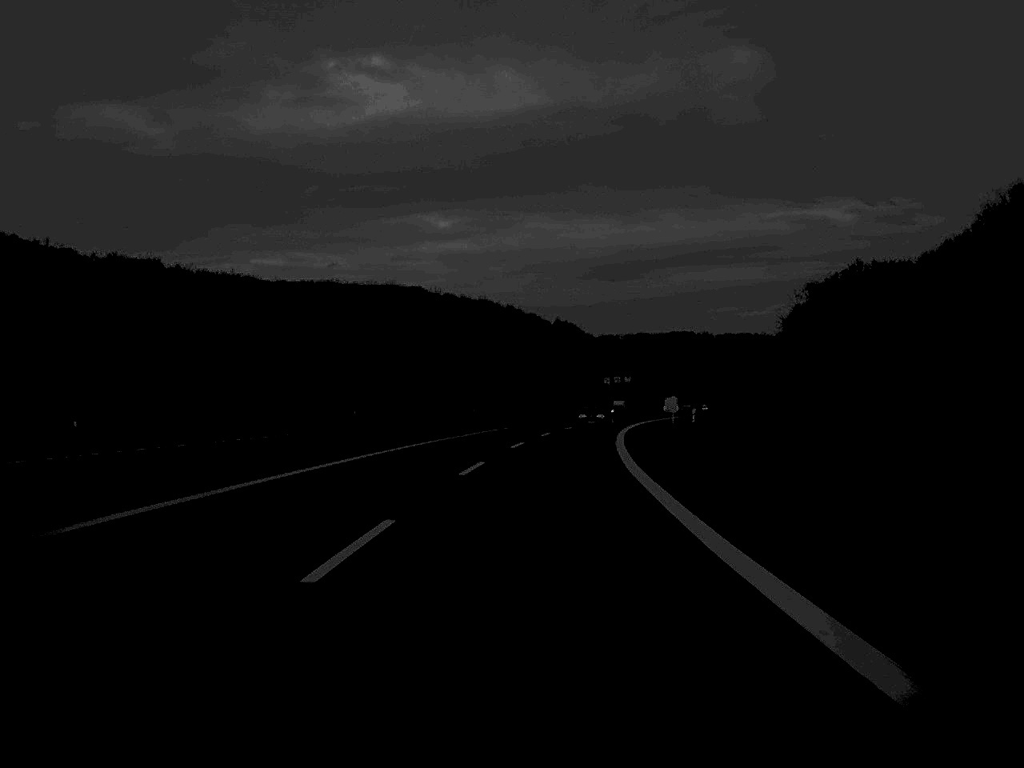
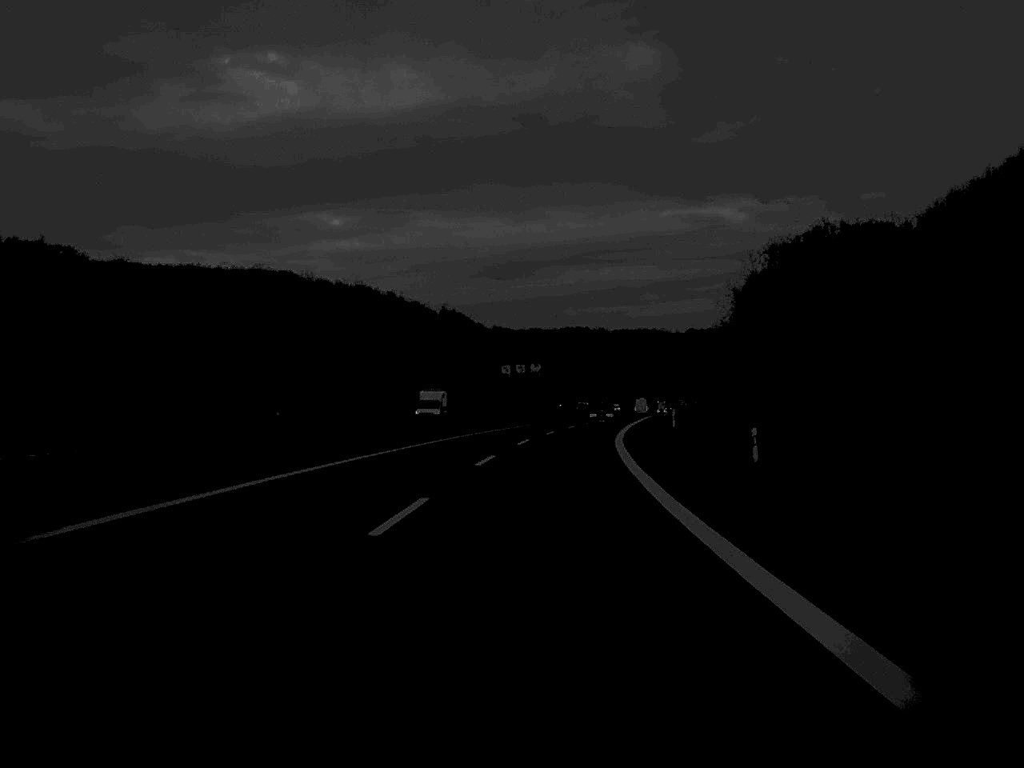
(+2.9, +66.4) m; +5°
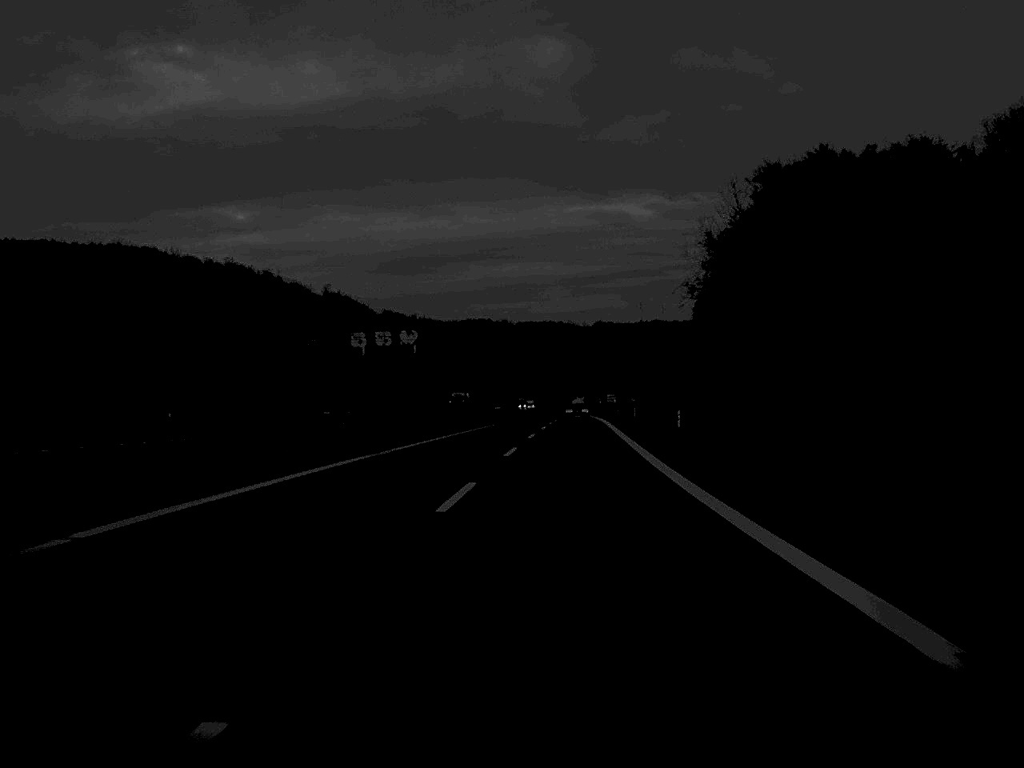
(+2.6, +67.6) m; +4°
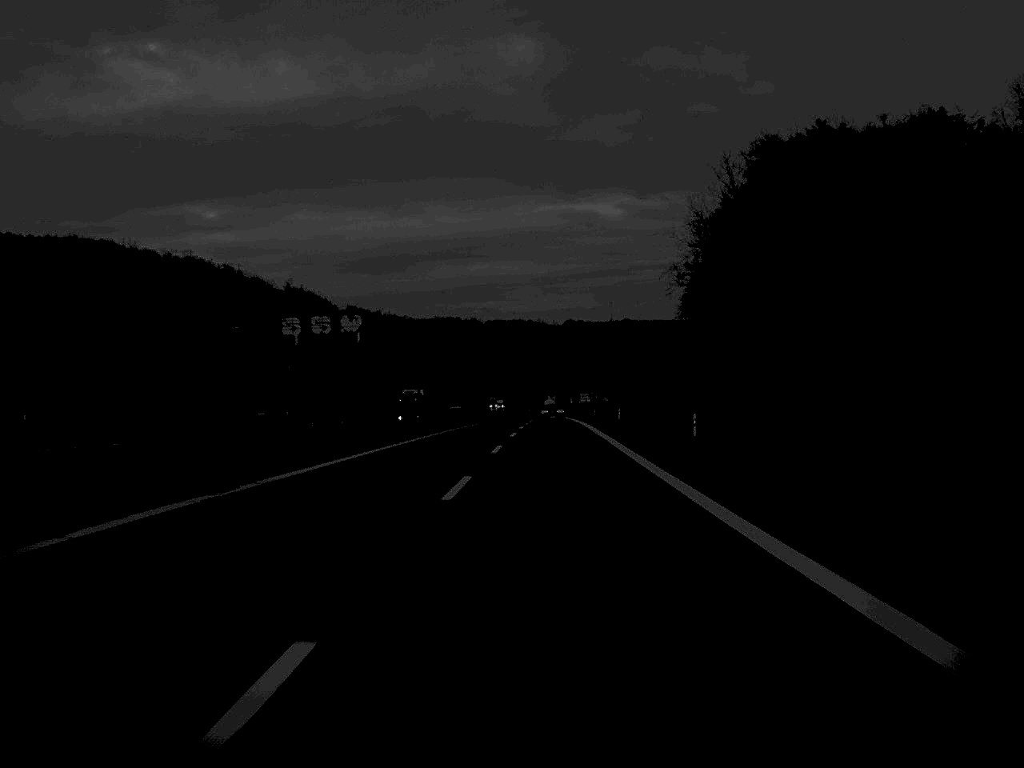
(+0.2, +15.8) m; +1°
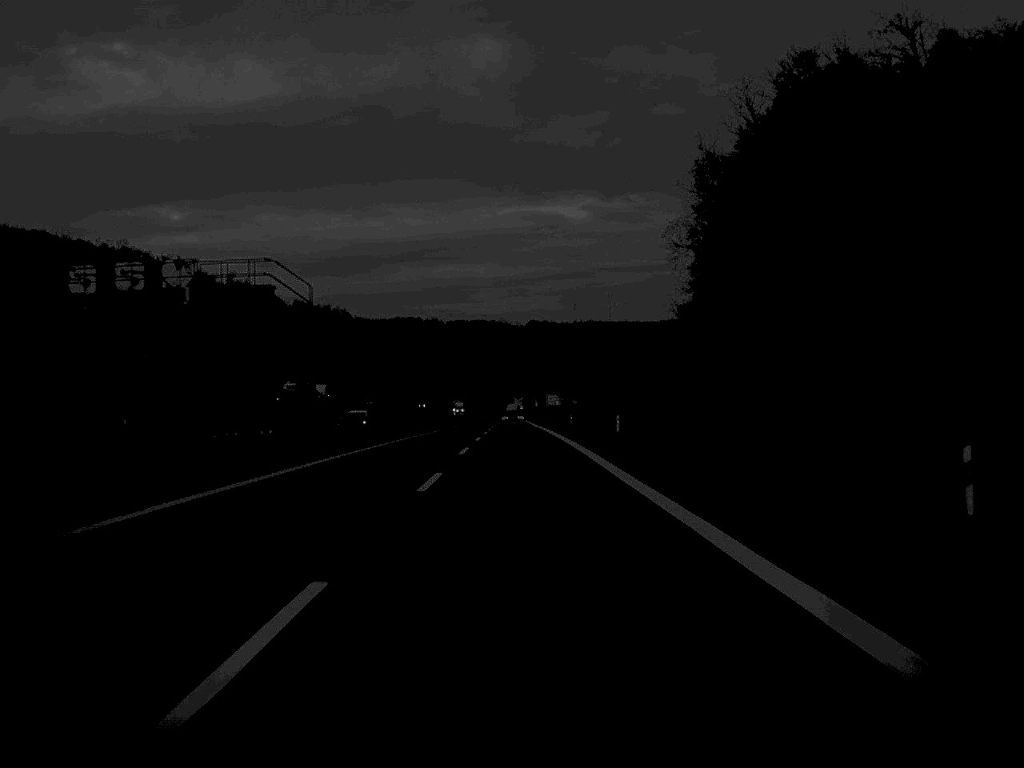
(+0.6, +32.3) m; +2°
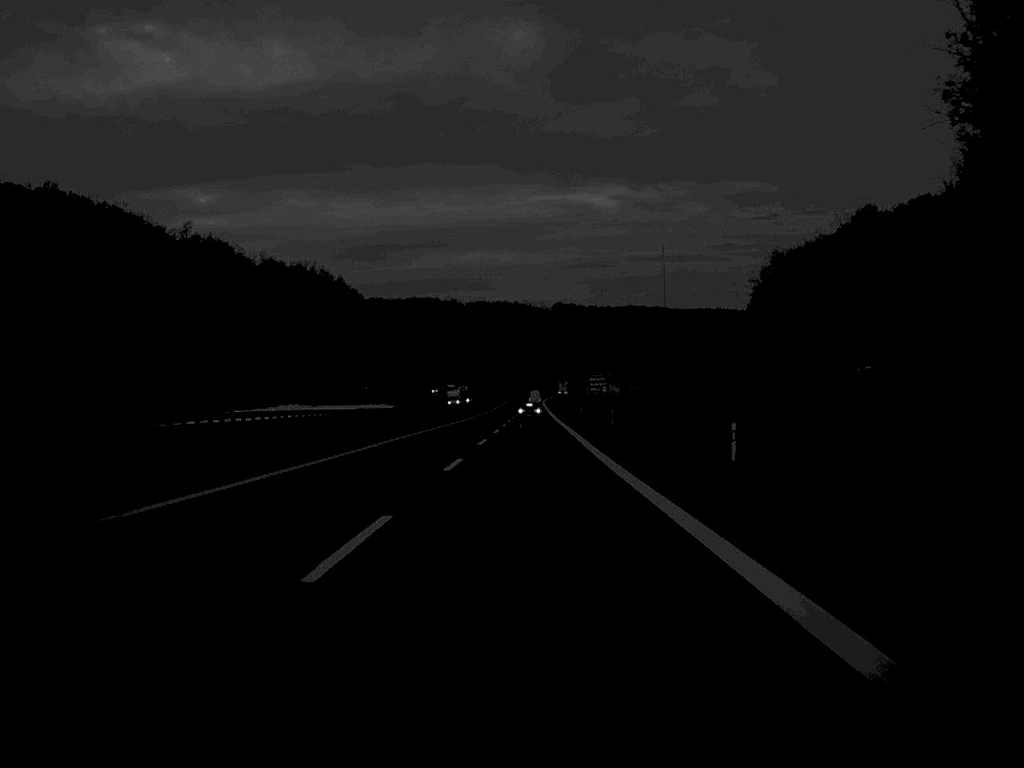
(-0.6, +82.0) m; -1°
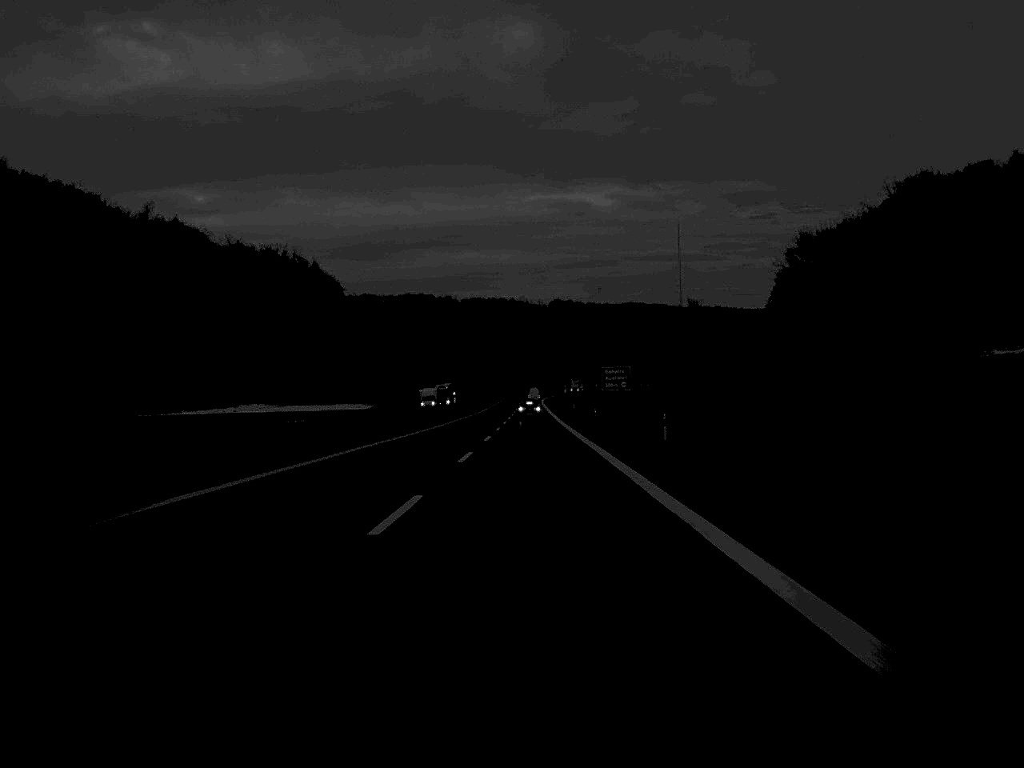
(0.0, +32.0) m; 0°
